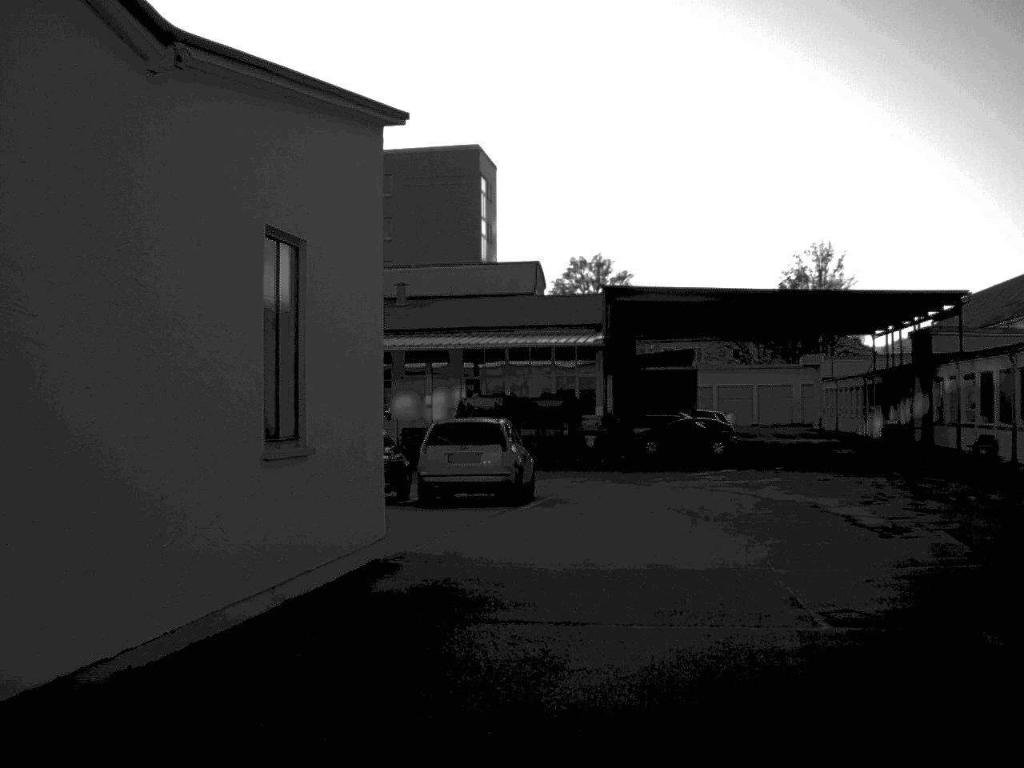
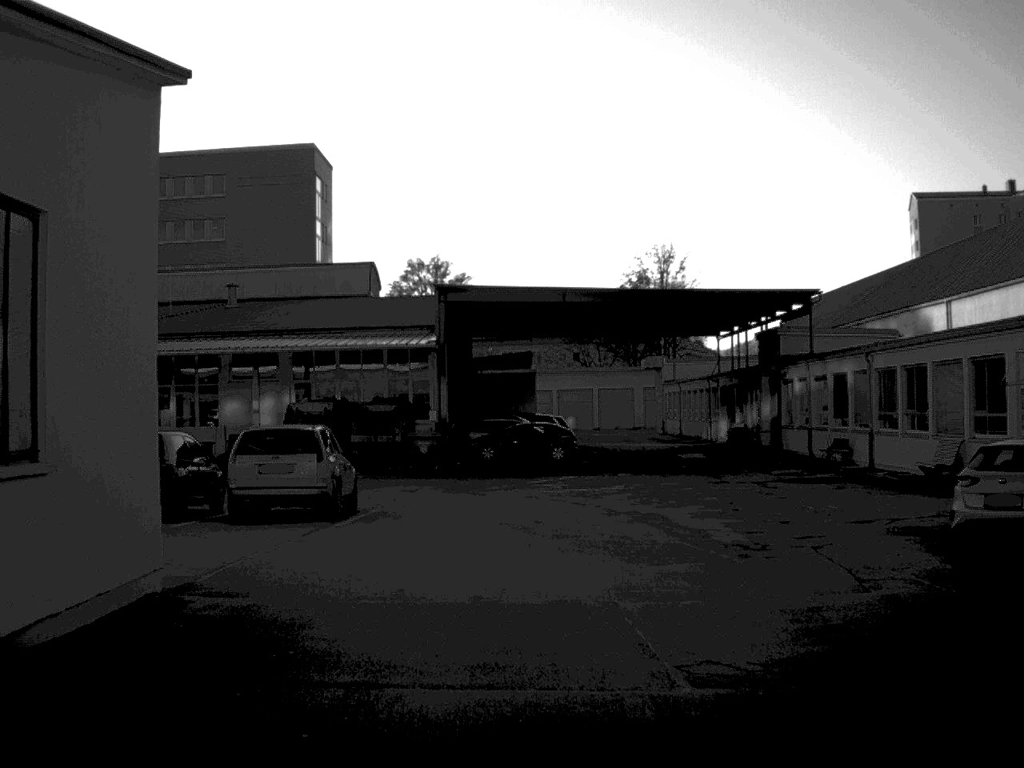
(+0.1, +1.9) m; +7°
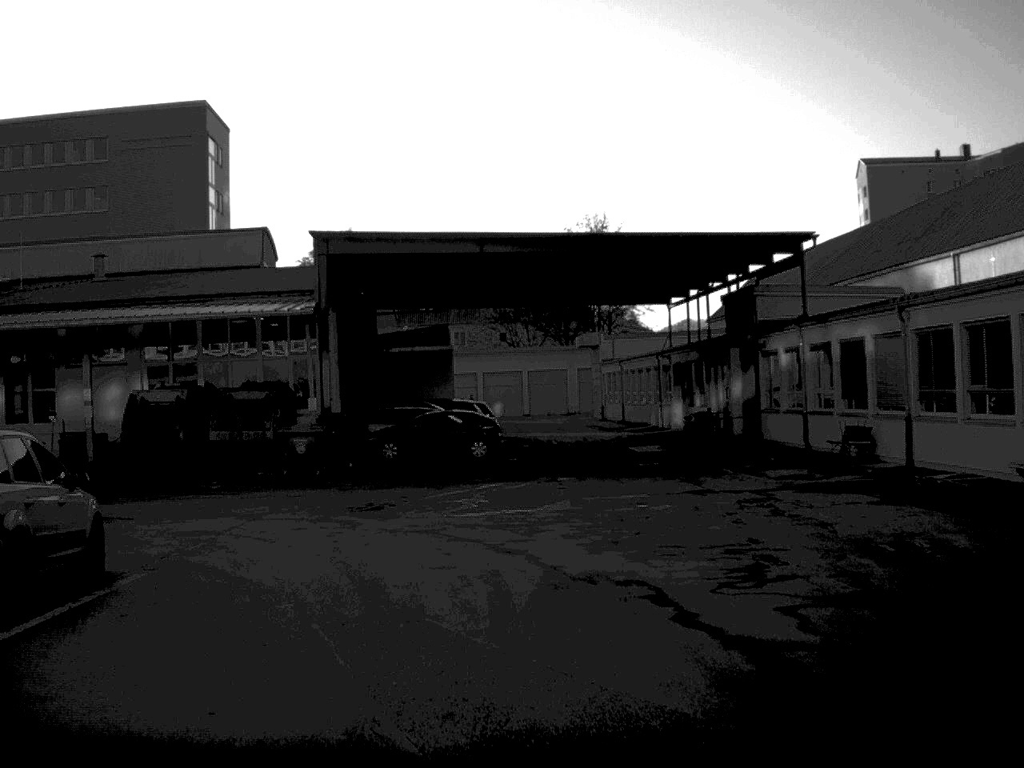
(+0.4, +10.2) m; +3°
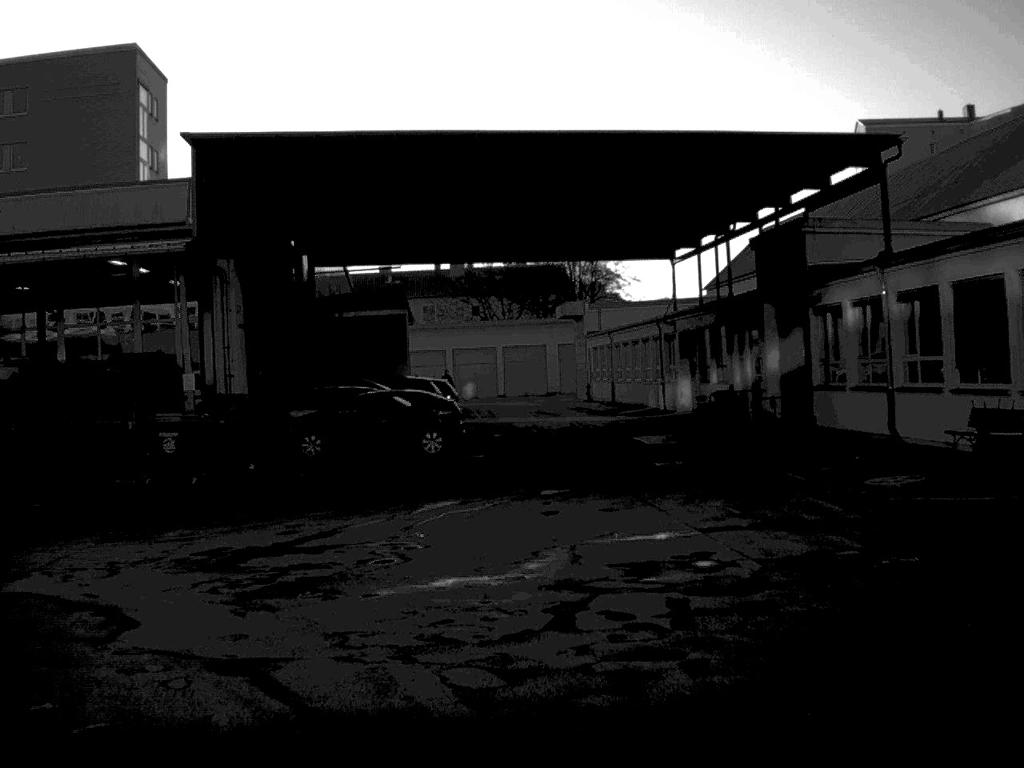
(+0.1, +10.1) m; +1°
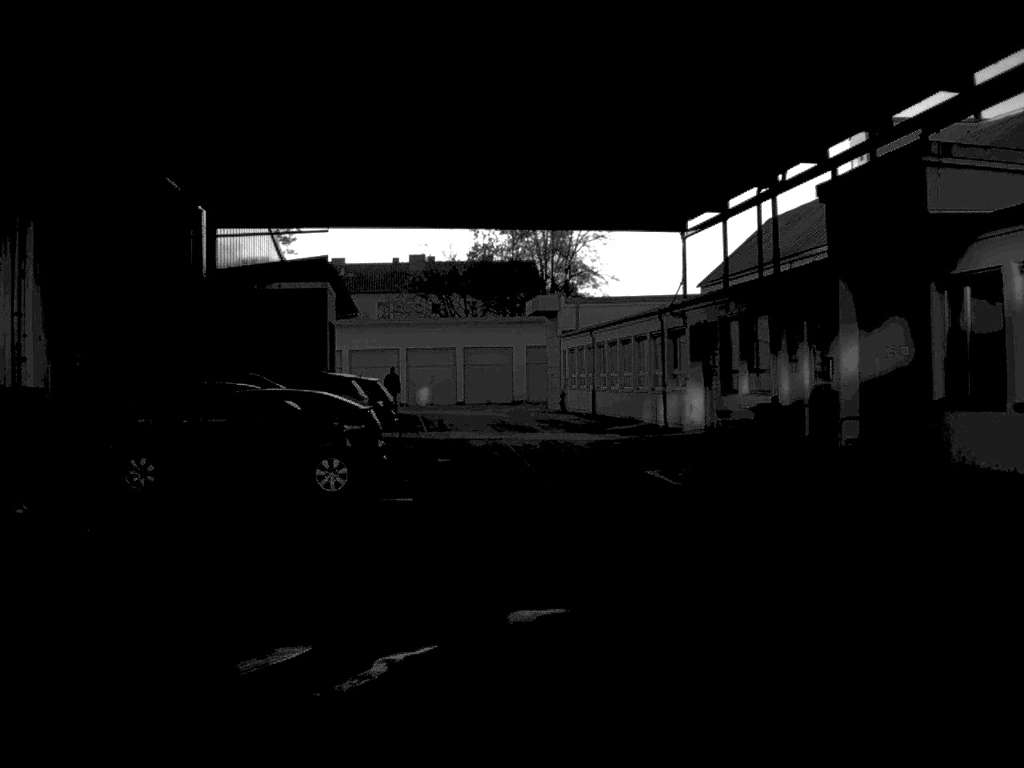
(+0.1, +10.6) m; +2°
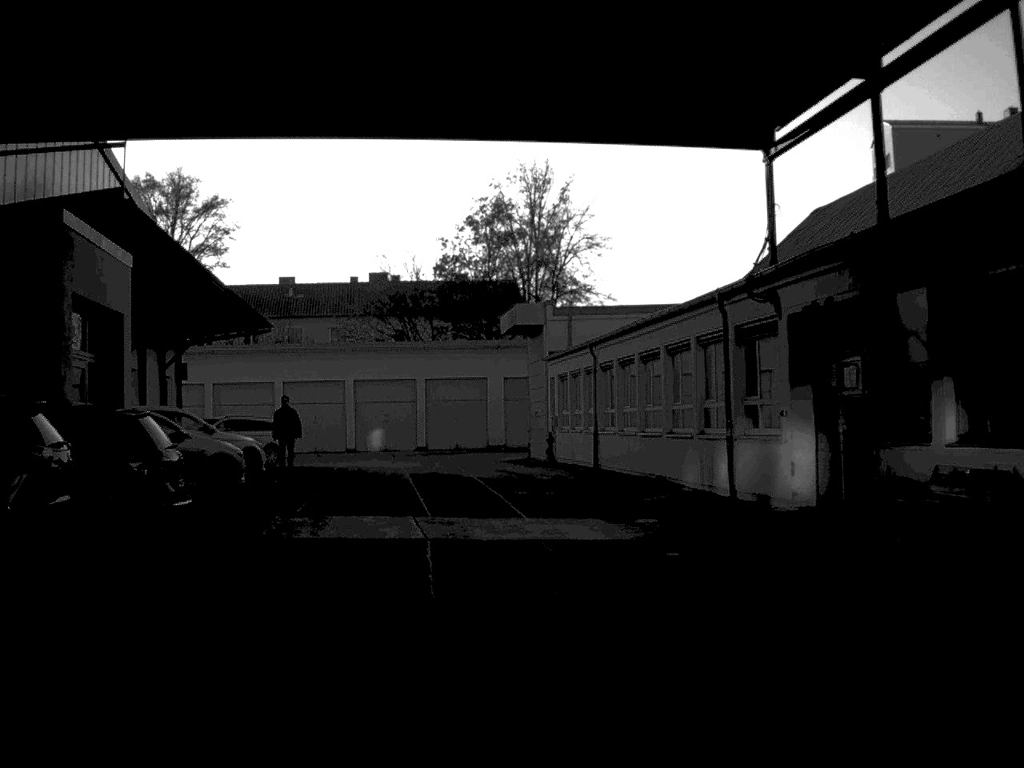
(+0.3, +15.8) m; 0°
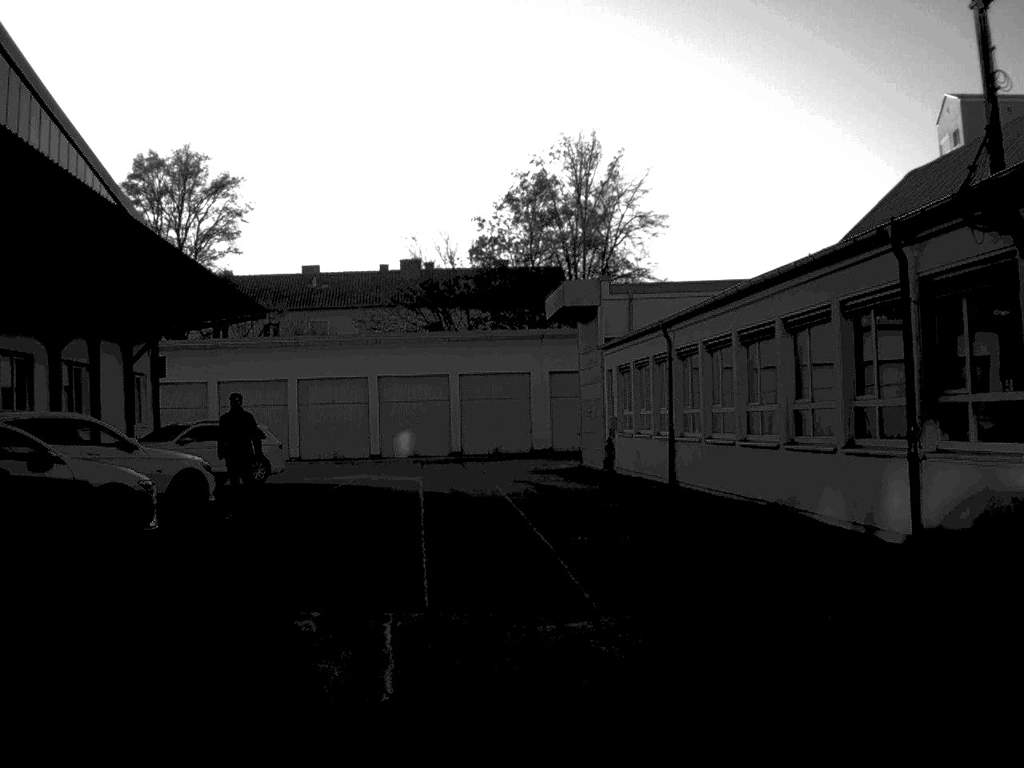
(-0.2, +7.9) m; -2°
